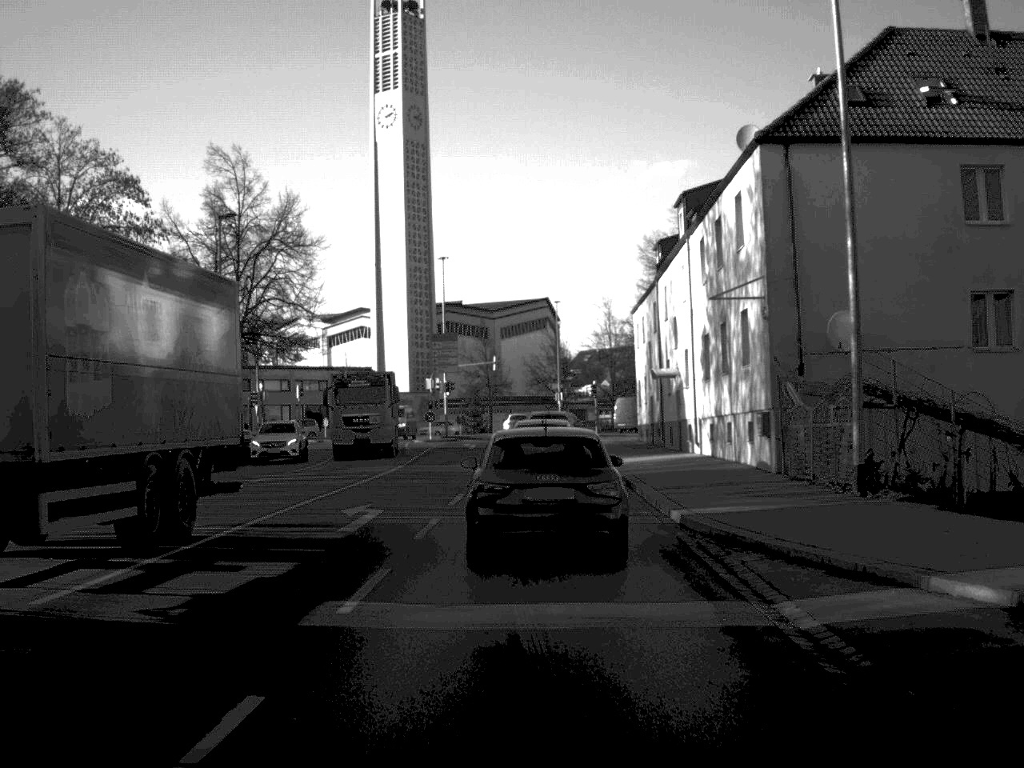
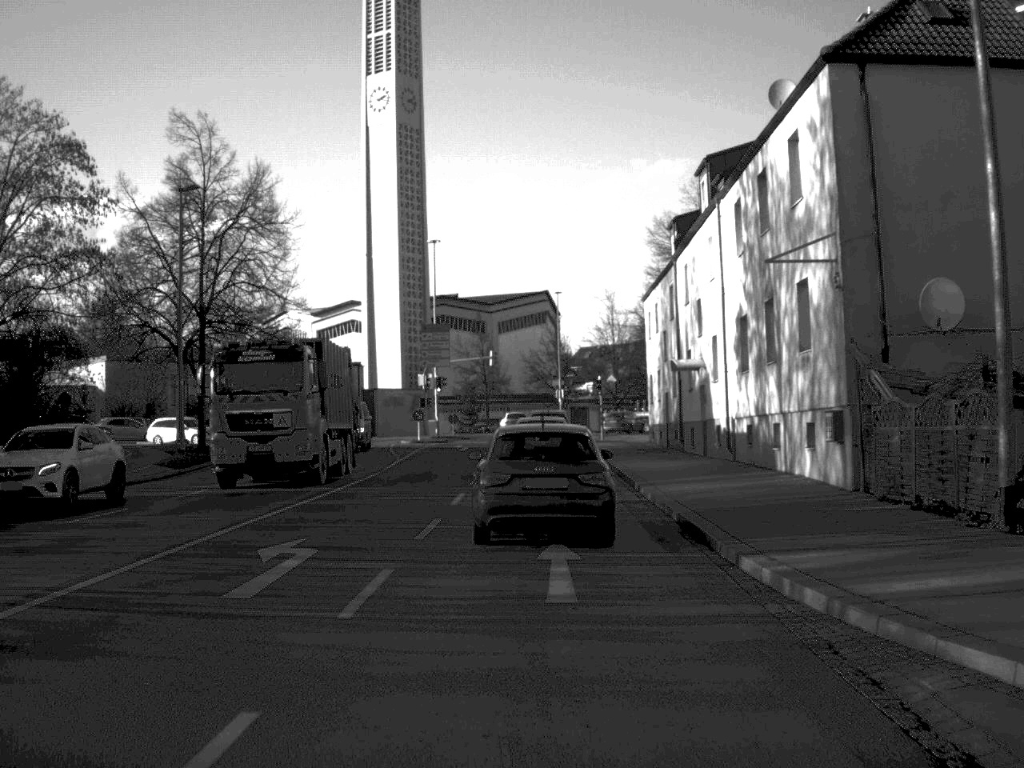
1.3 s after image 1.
(0.0, +6.4) m; 0°
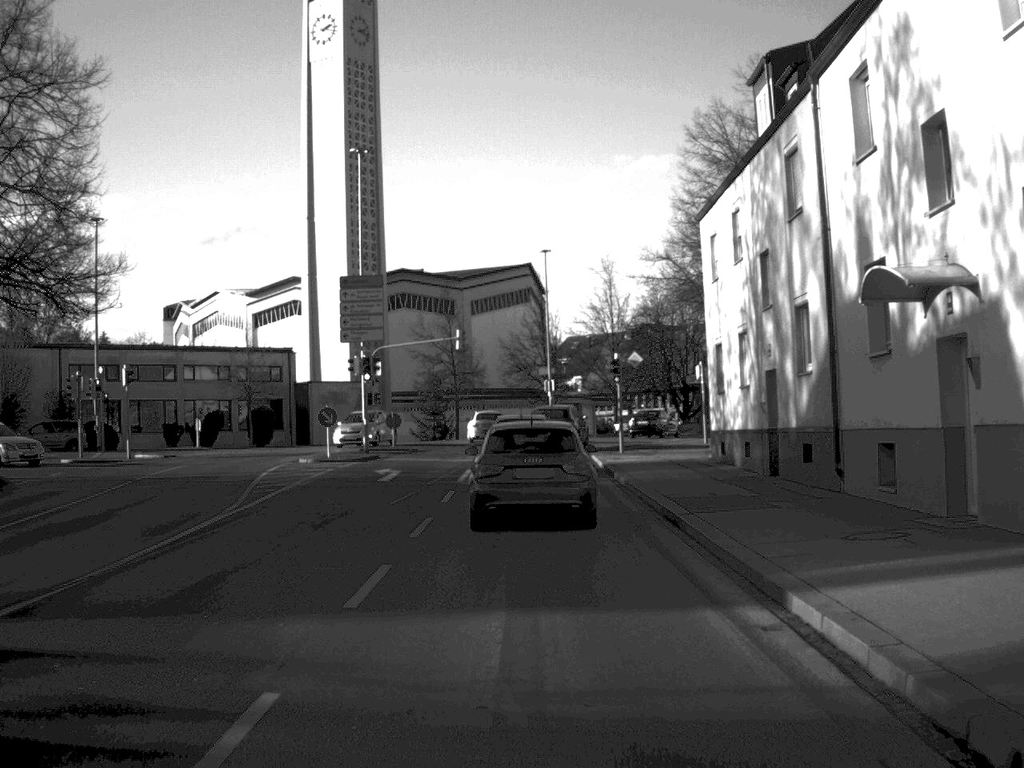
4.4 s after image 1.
(+0.1, +23.4) m; +1°
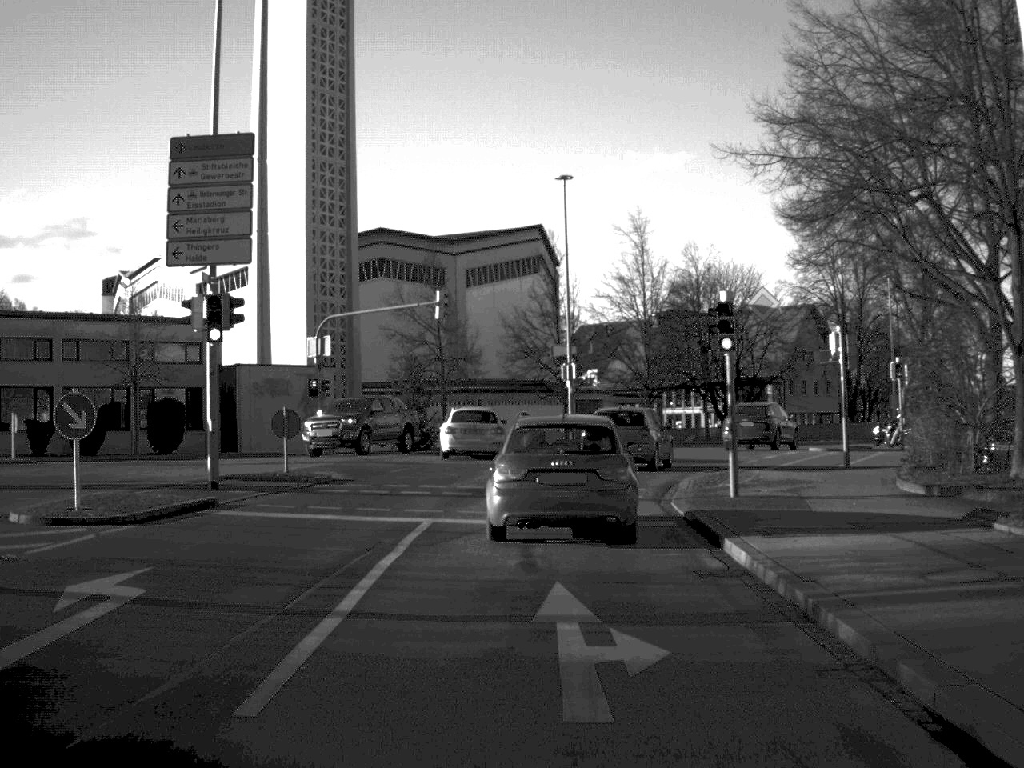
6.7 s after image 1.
(-0.1, +21.8) m; 0°
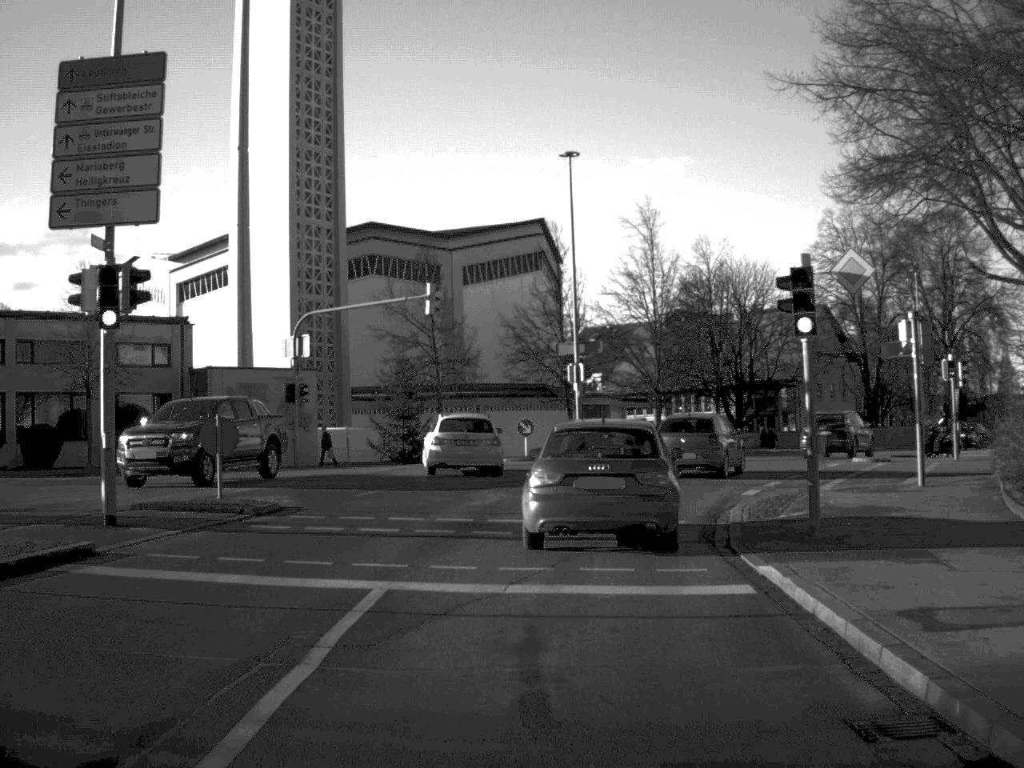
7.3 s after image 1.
(0.0, +5.6) m; 0°
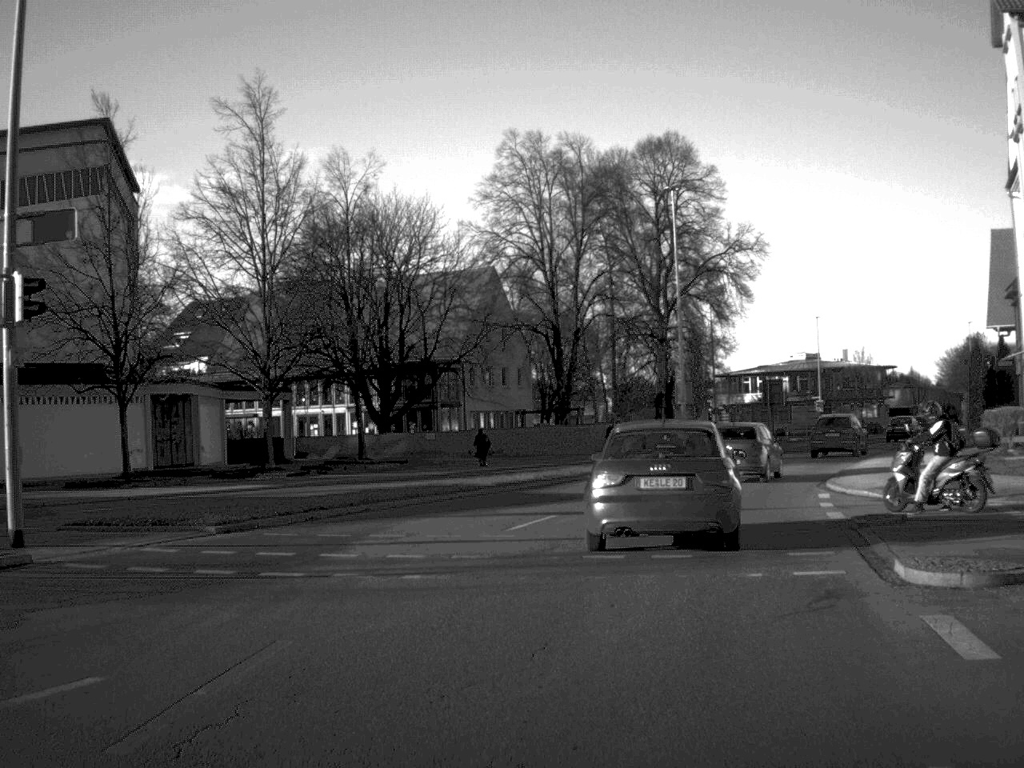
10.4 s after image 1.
(+3.0, +27.4) m; +17°
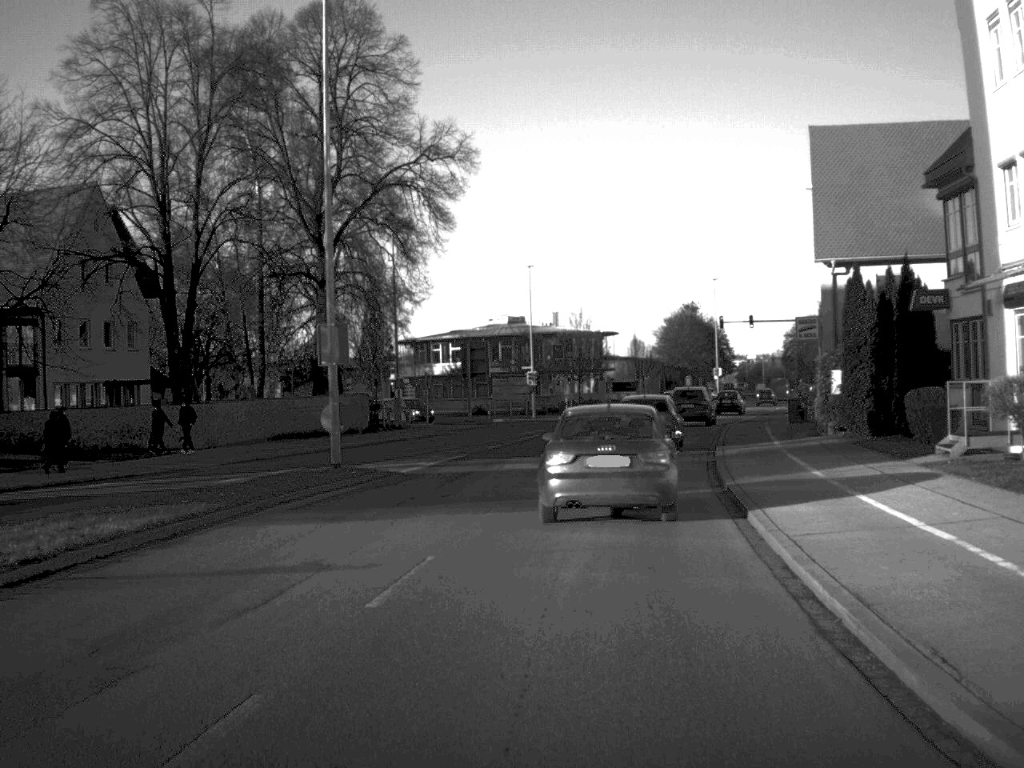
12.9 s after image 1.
(+3.1, +23.9) m; +14°
